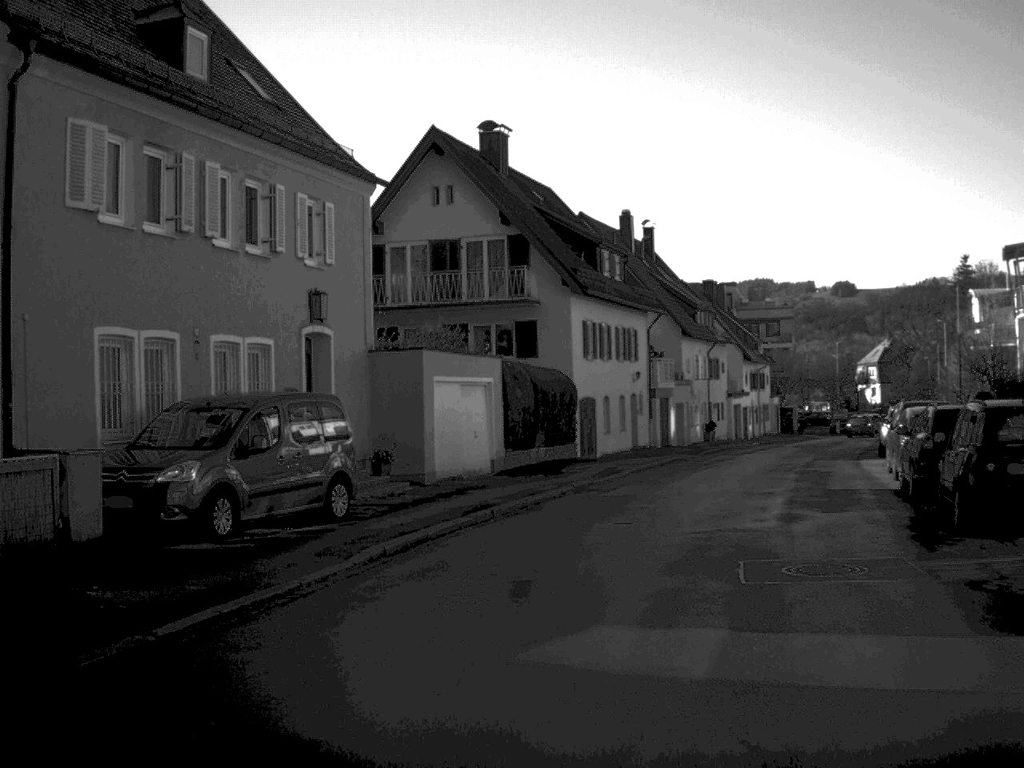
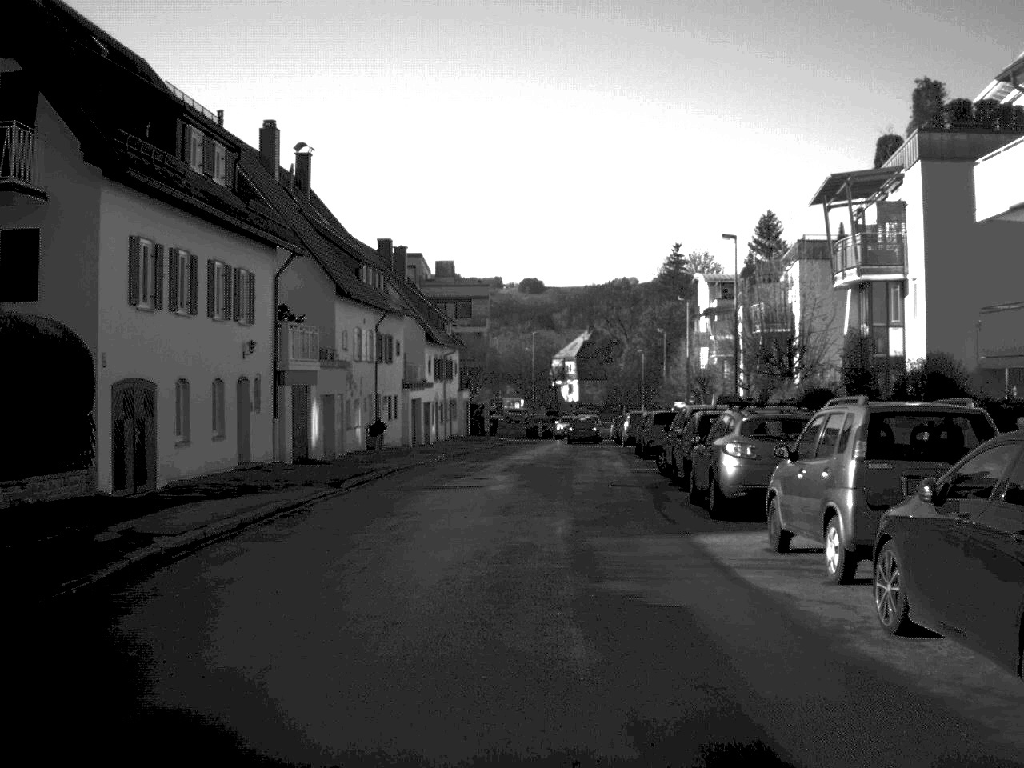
(+2.9, +19.1) m; +14°
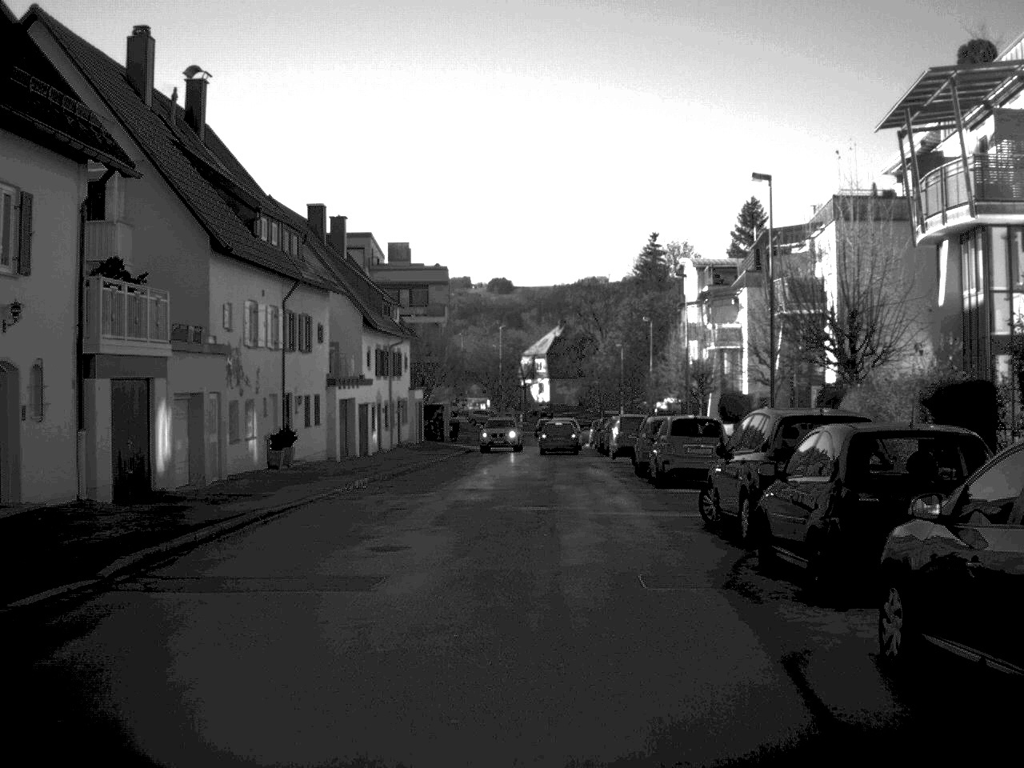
(+0.2, +12.4) m; +1°
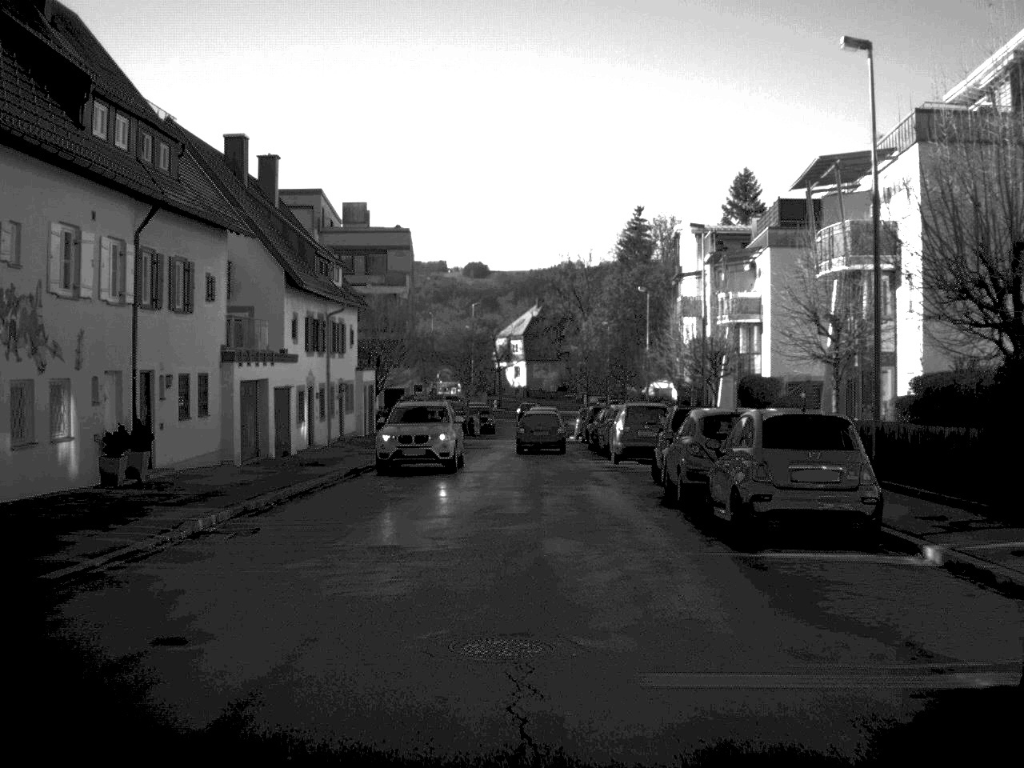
(+0.1, +12.0) m; +1°
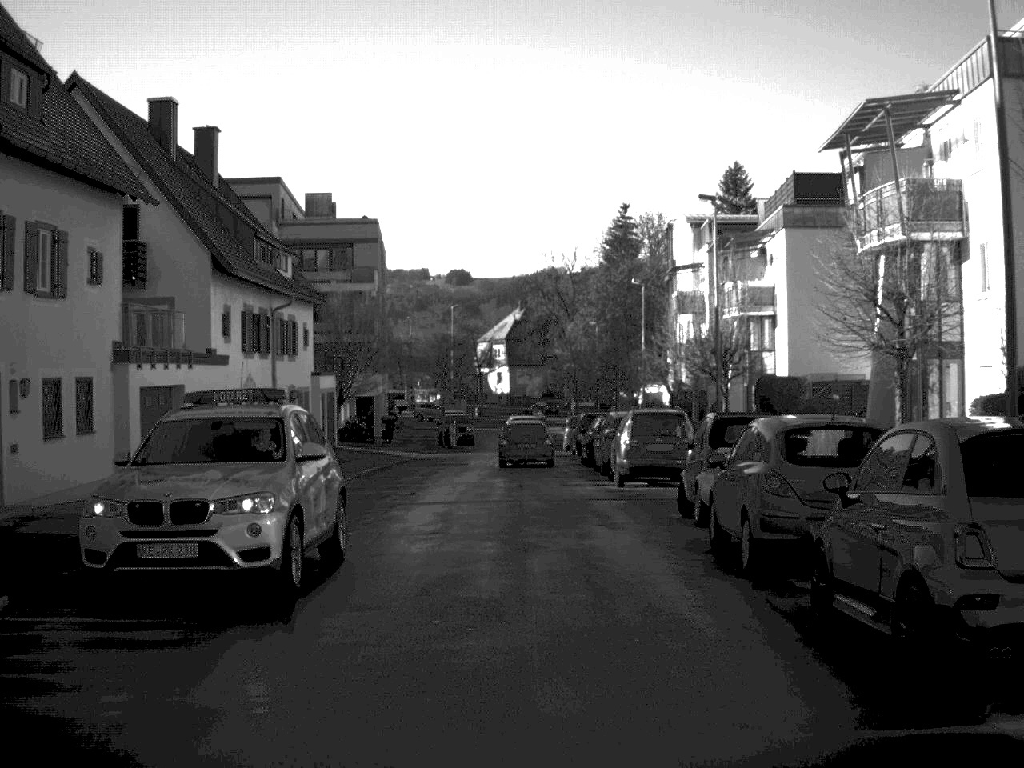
(+0.1, +7.0) m; +1°
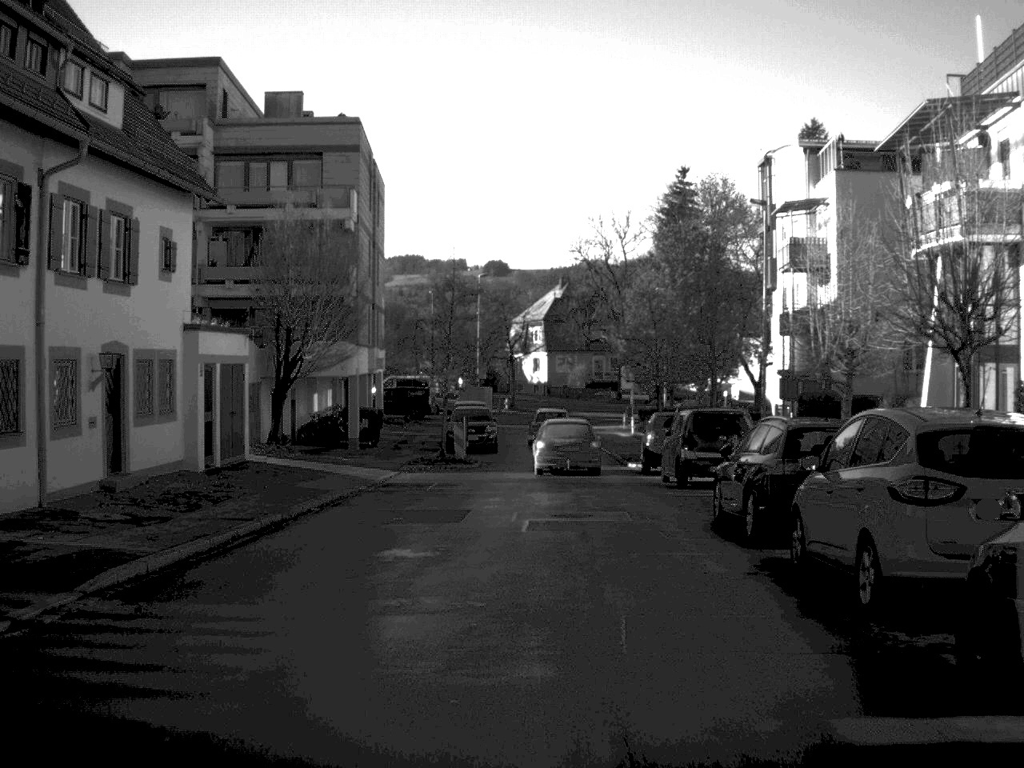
(-0.4, +22.1) m; -2°
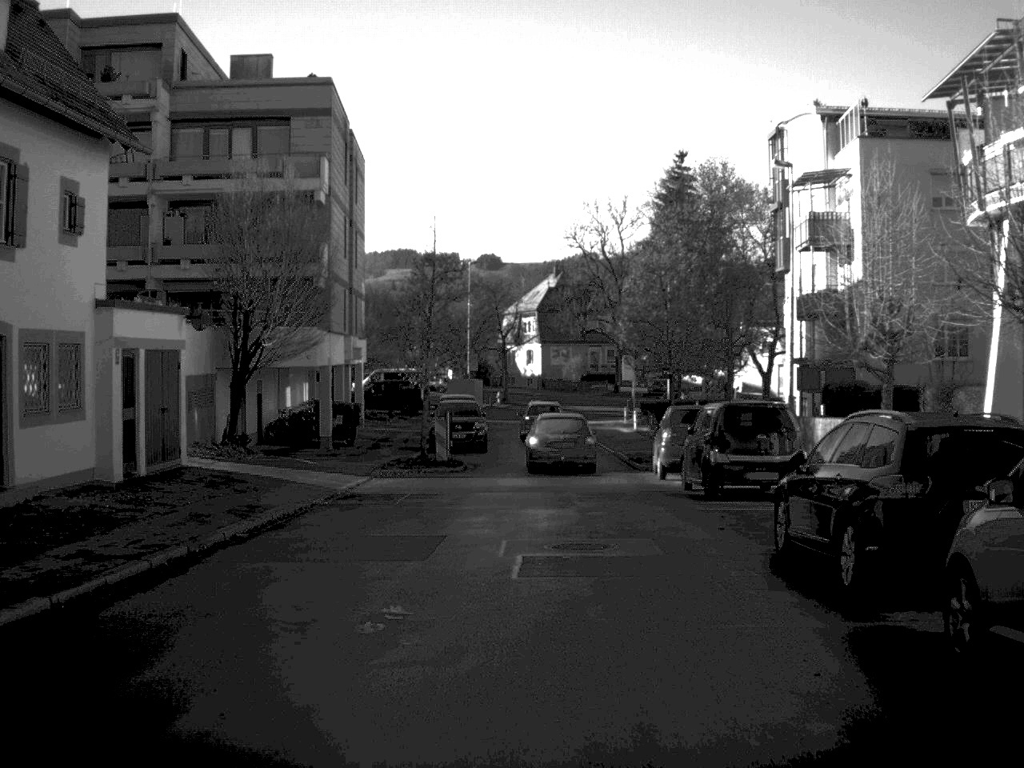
(0.0, +4.9) m; 0°
